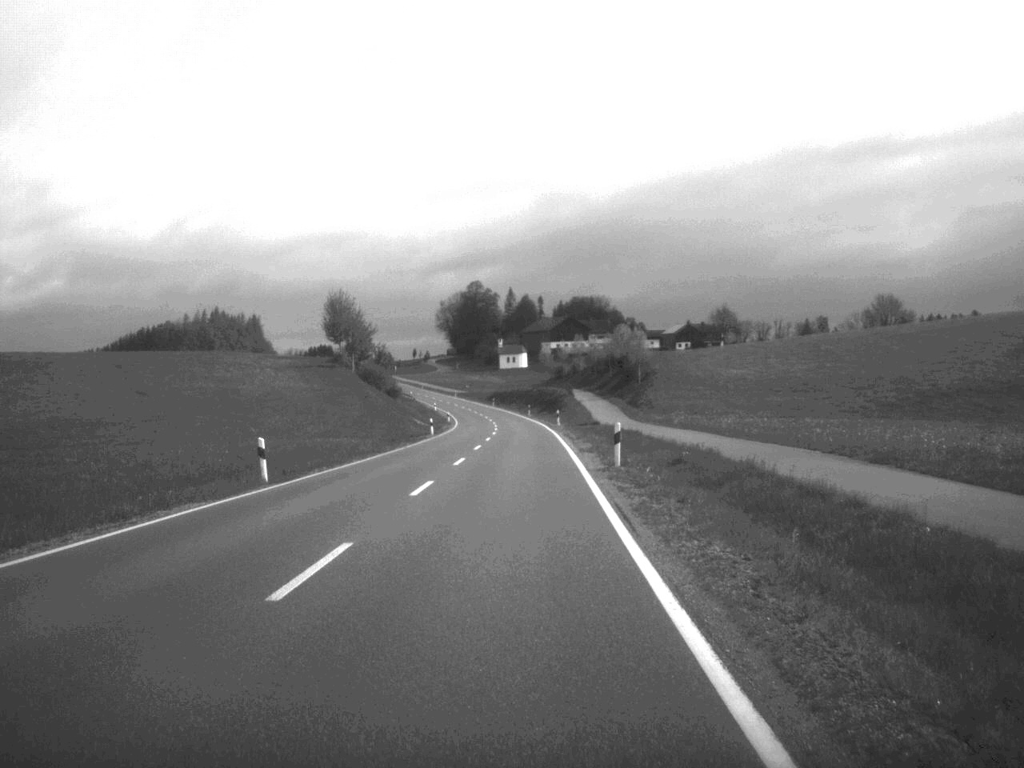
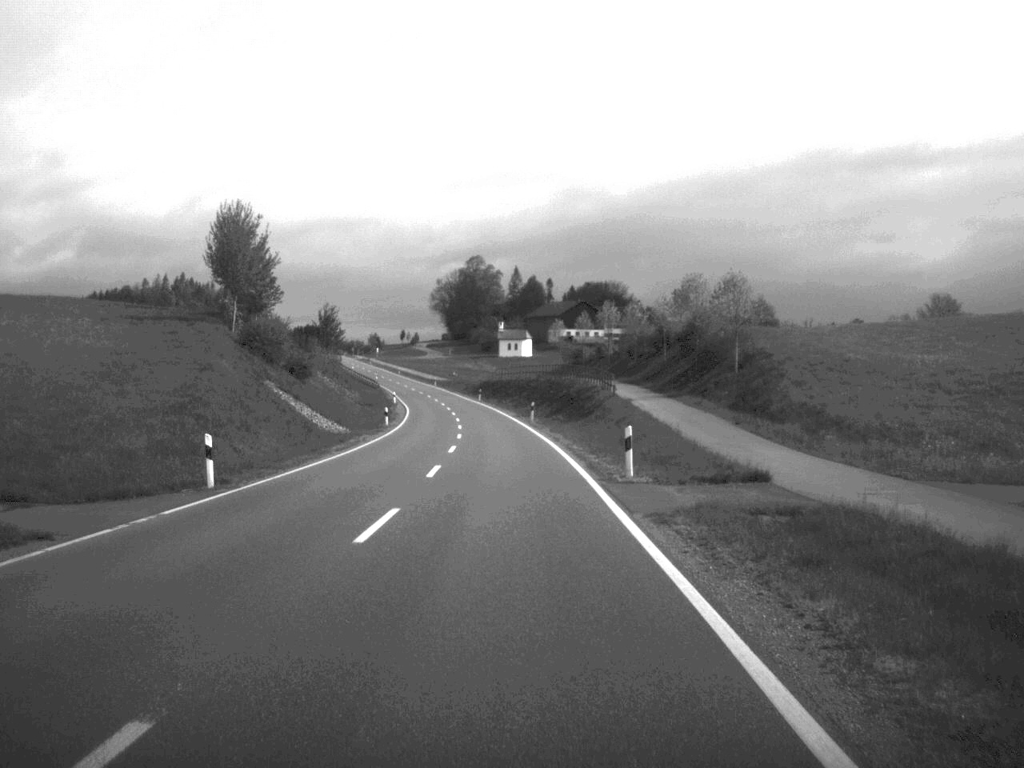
(0.0, +54.4) m; 0°
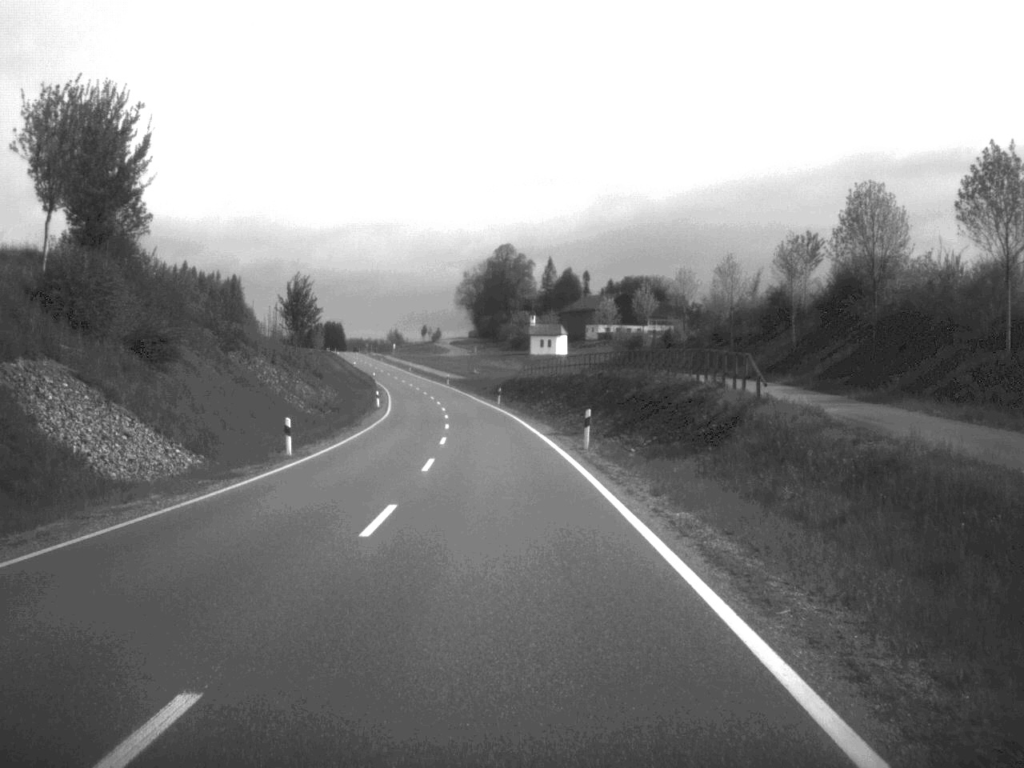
(-0.4, +34.8) m; -2°
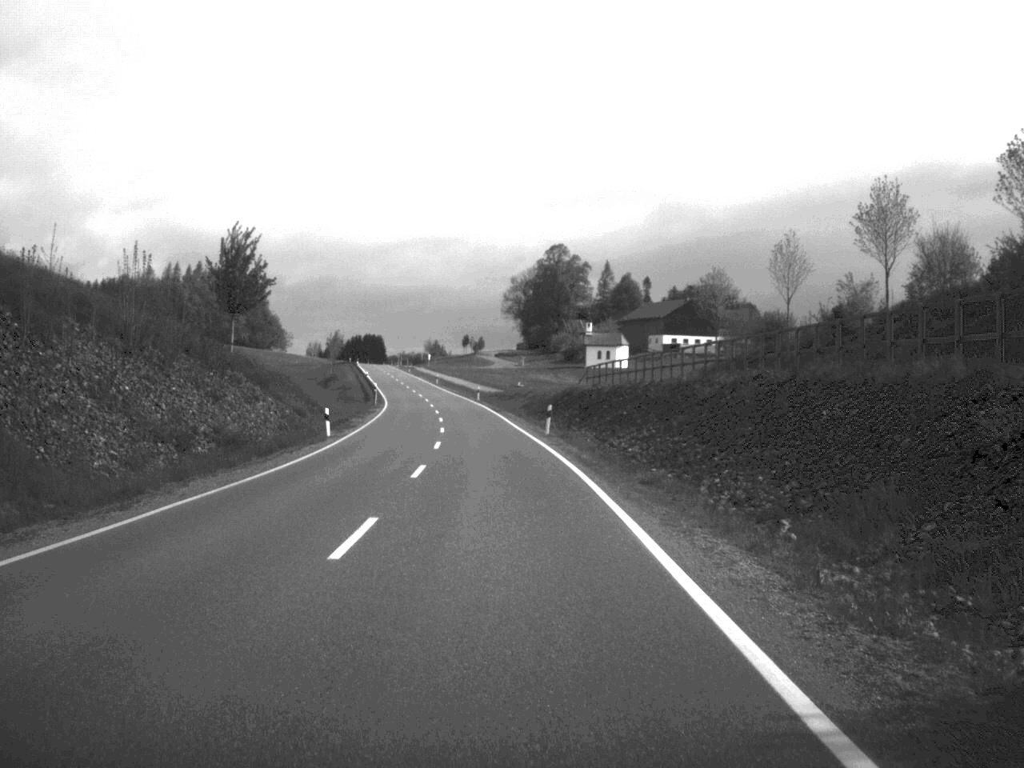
(-0.7, +37.0) m; -2°
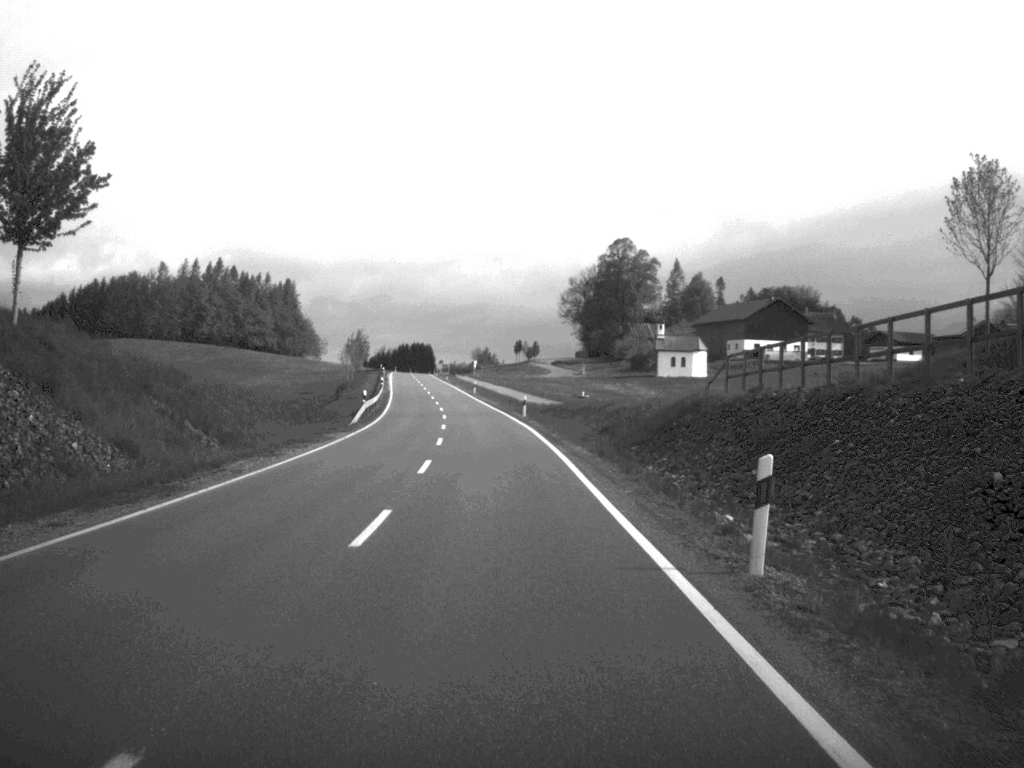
(-0.7, +34.3) m; -3°
